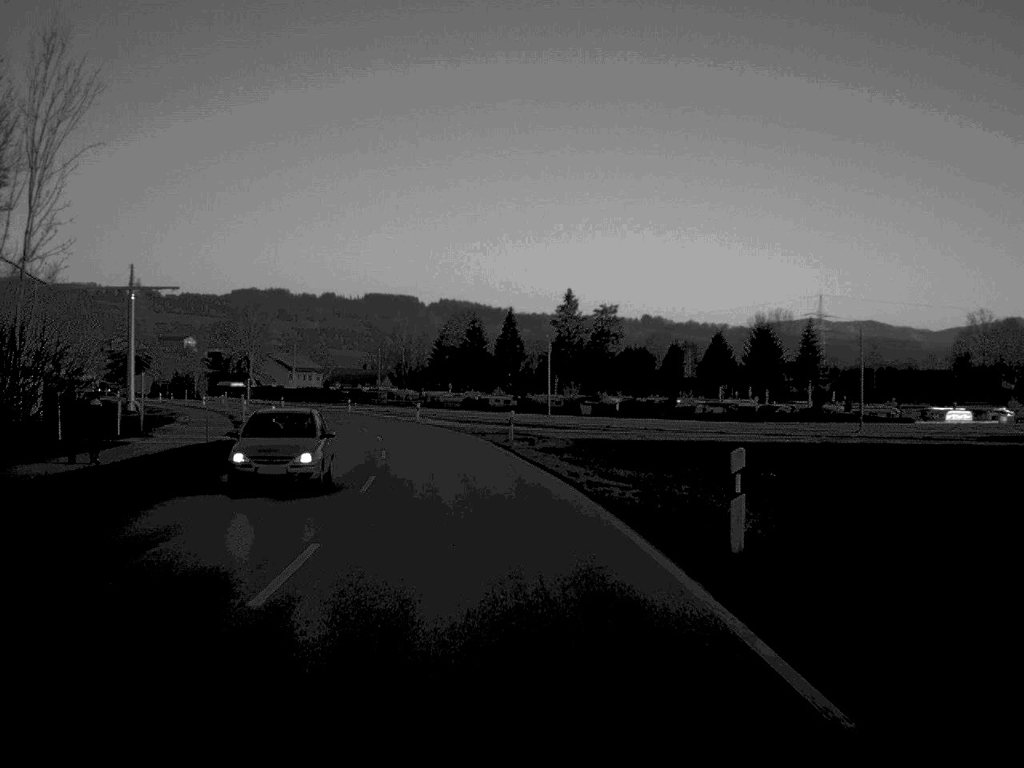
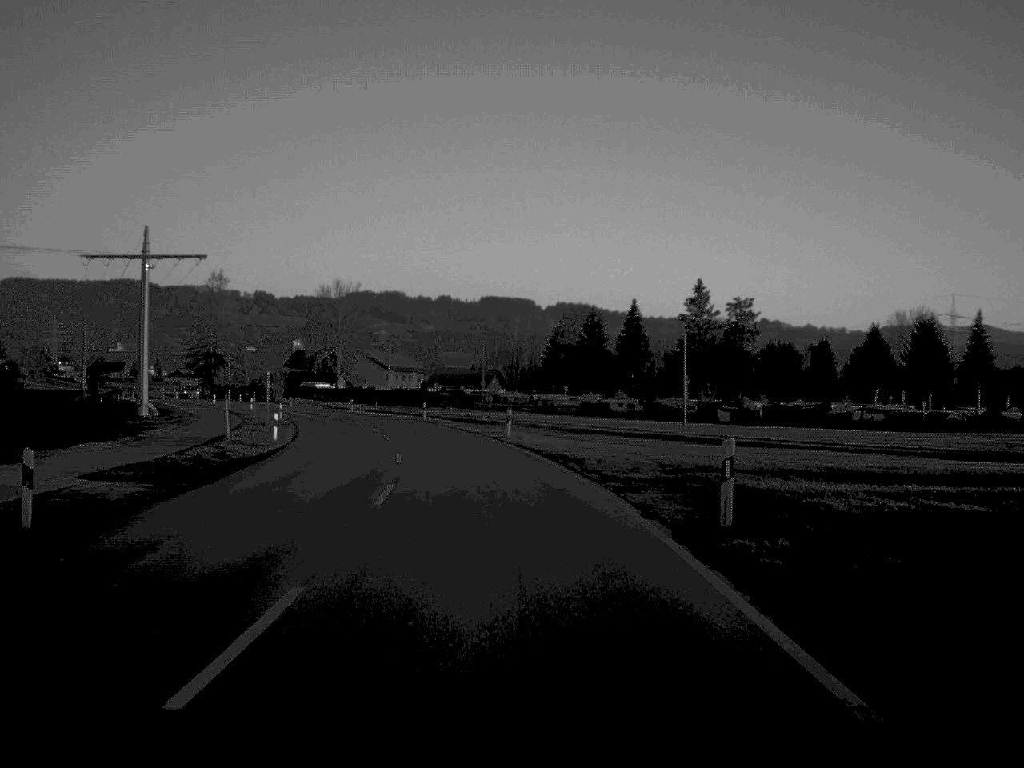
(-1.3, +27.5) m; -5°
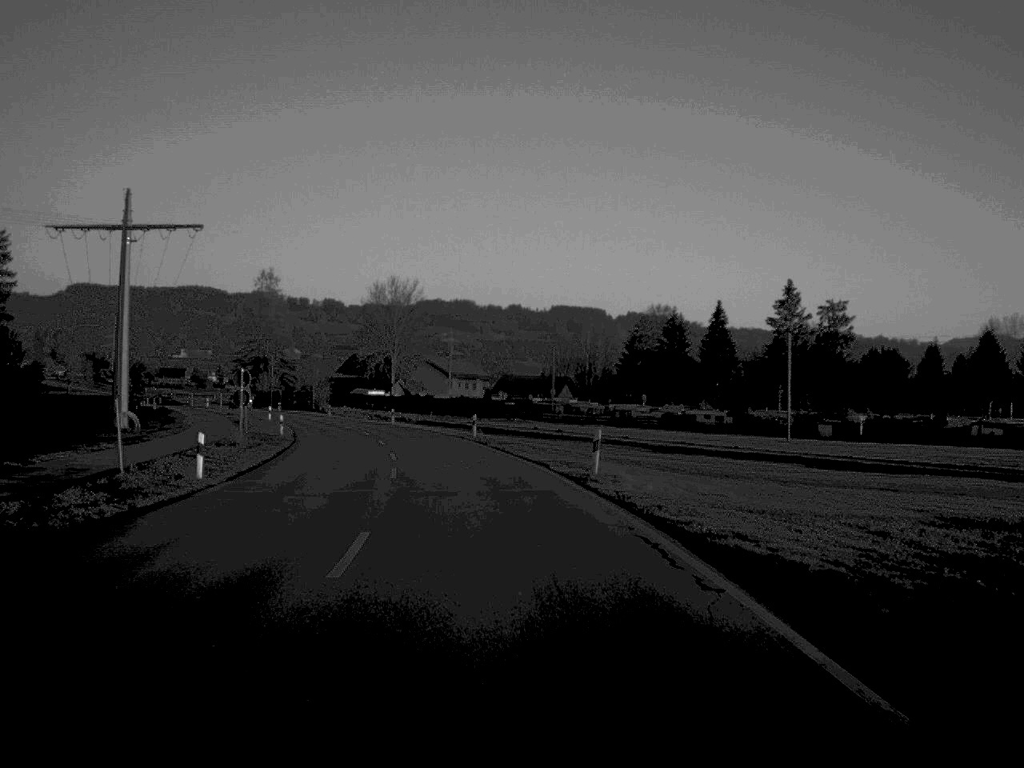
(-0.5, +18.8) m; -3°
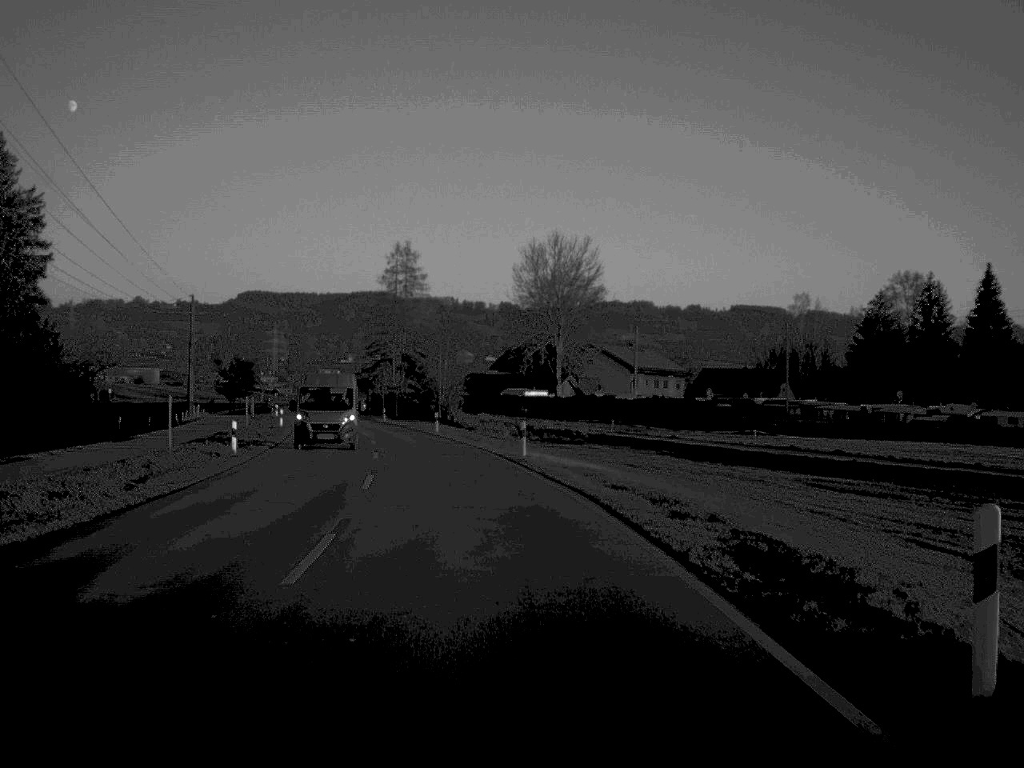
(-3.5, +48.6) m; -8°
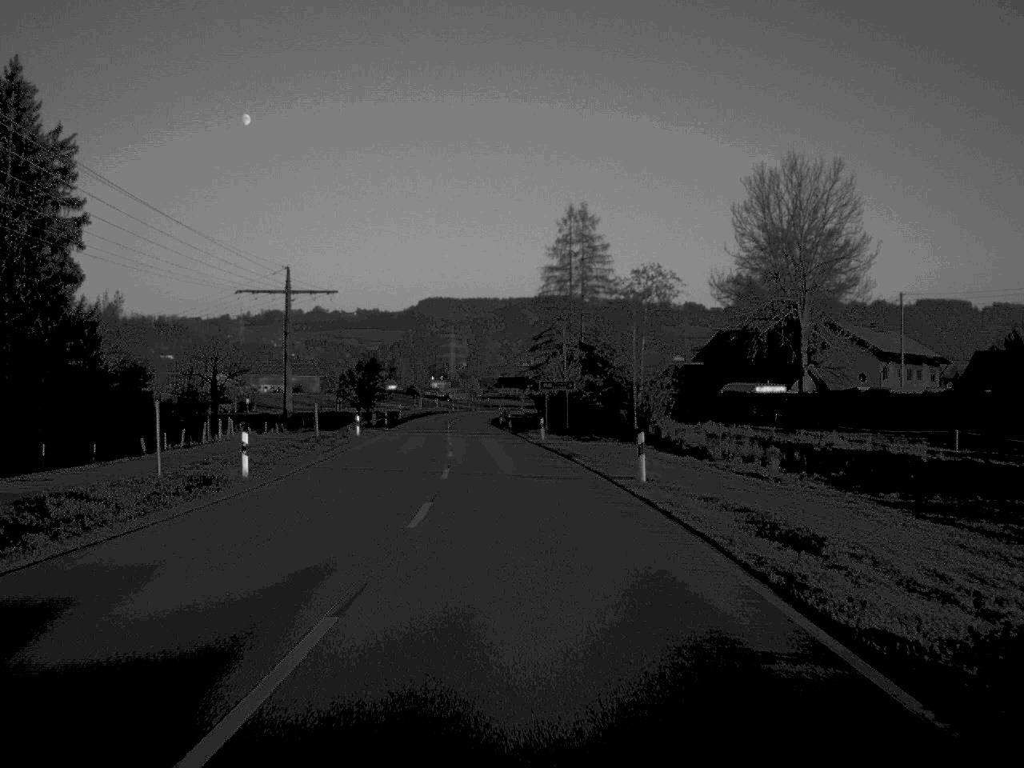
(-3.1, +40.7) m; -8°
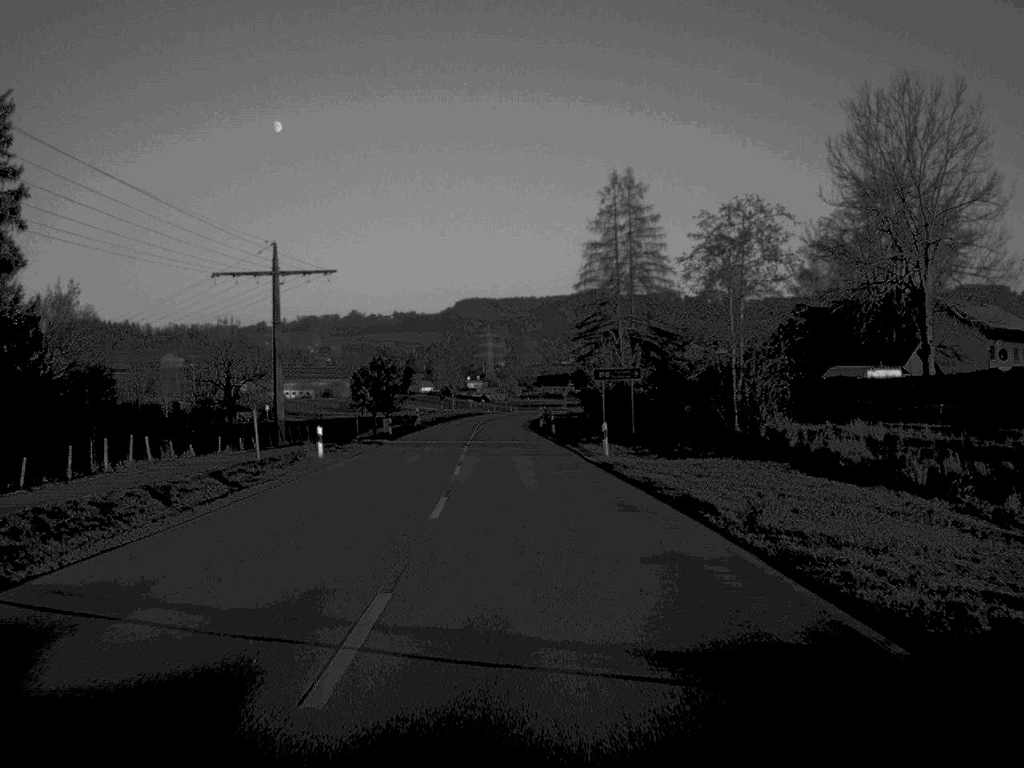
(-0.4, +20.4) m; -2°
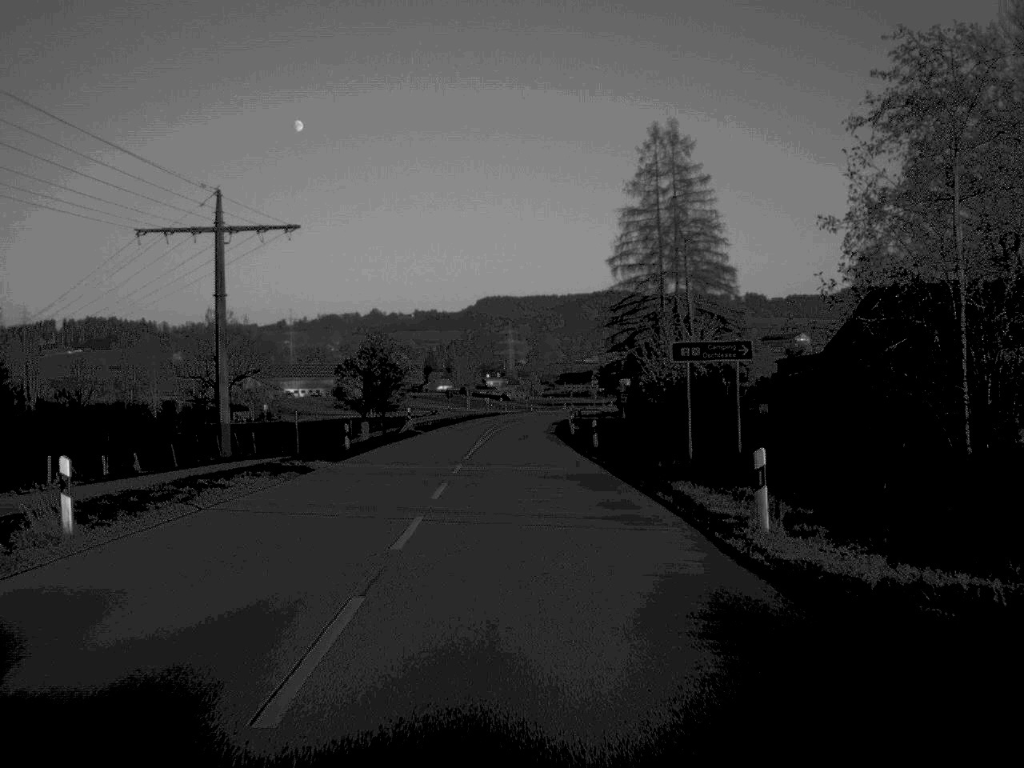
(-0.2, +22.3) m; -1°
